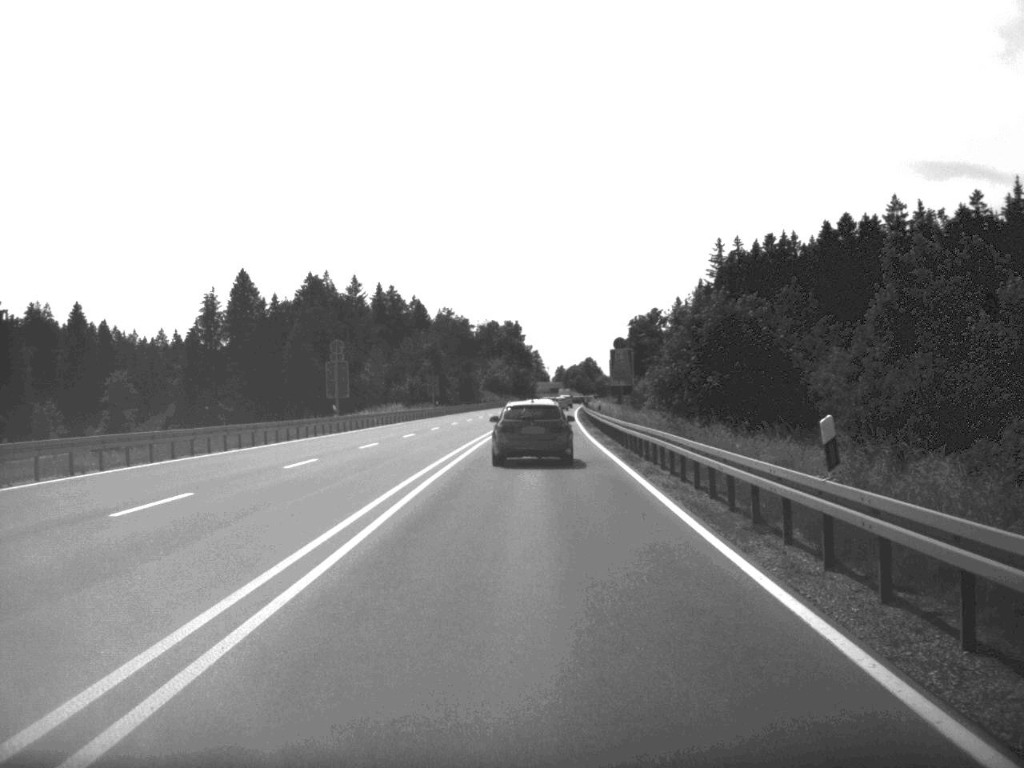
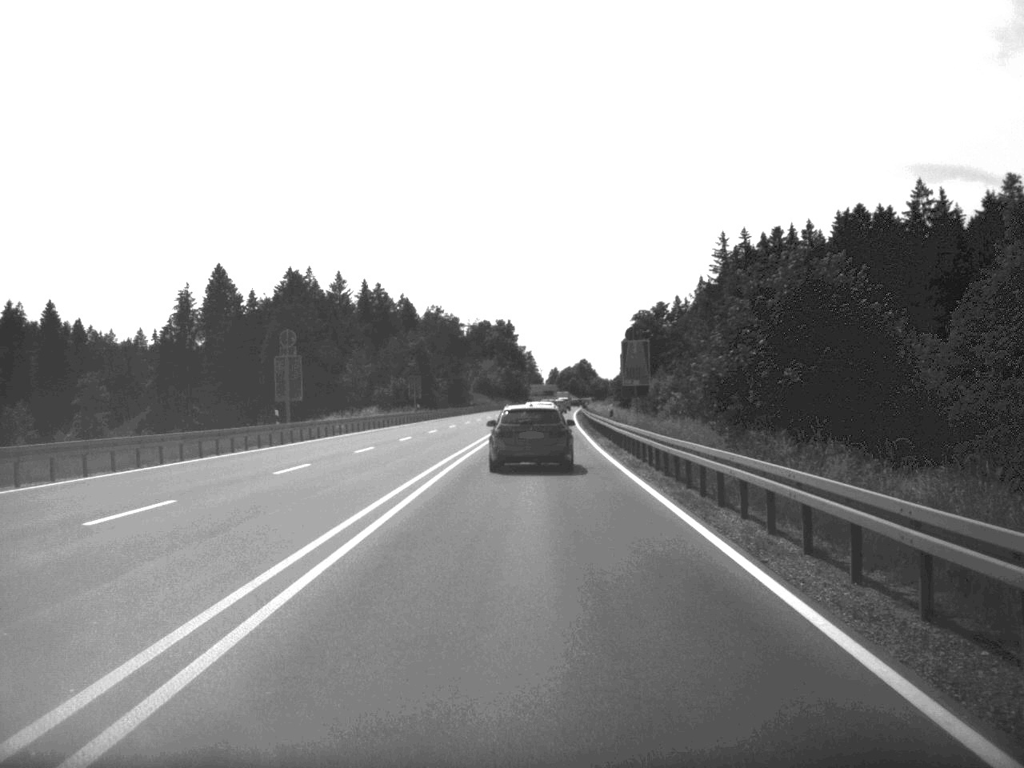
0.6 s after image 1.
(0.0, +12.8) m; 0°
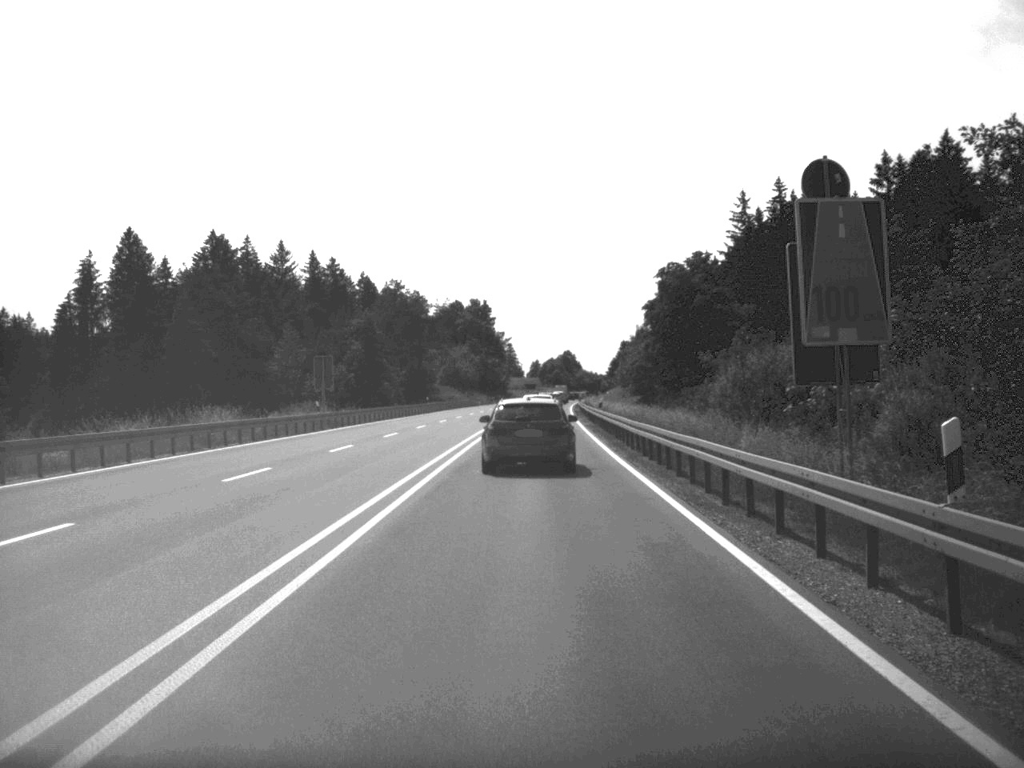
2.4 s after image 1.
(+0.3, +39.9) m; +1°
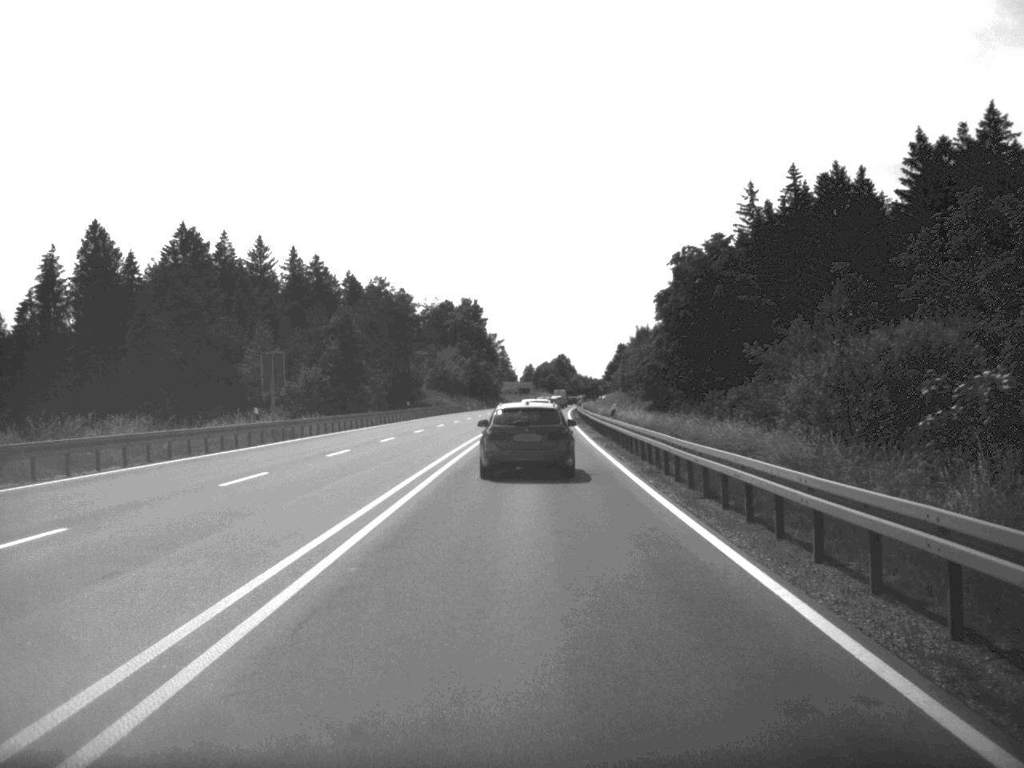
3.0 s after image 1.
(0.0, +12.0) m; 0°
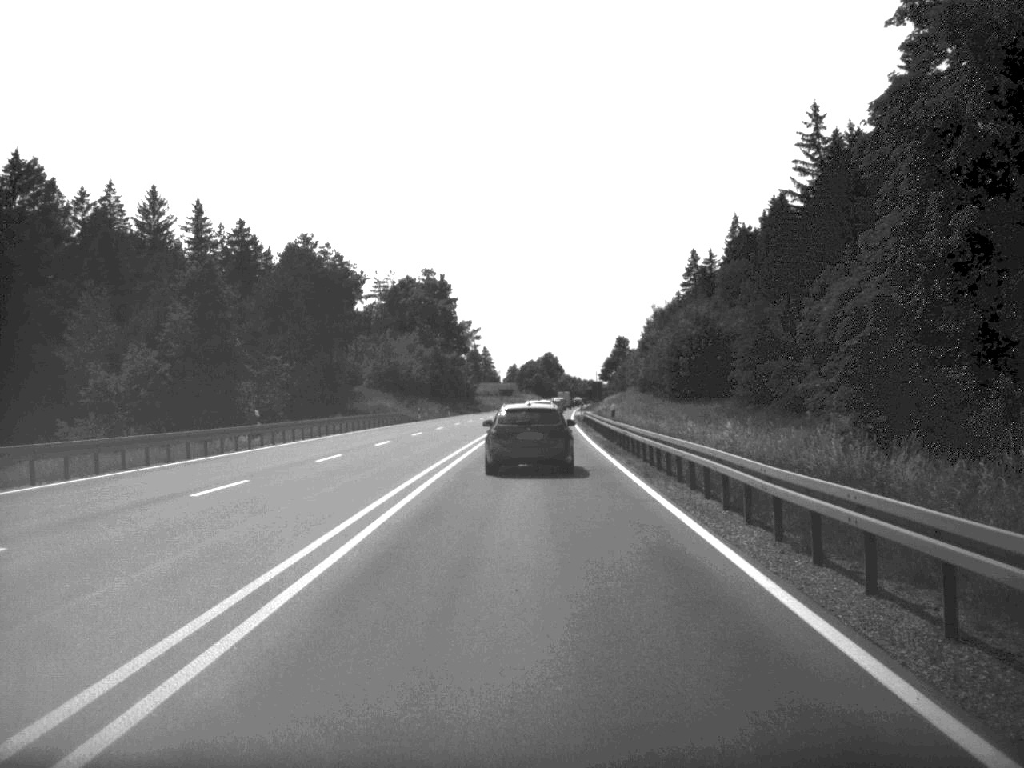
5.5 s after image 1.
(+0.3, +49.2) m; +1°
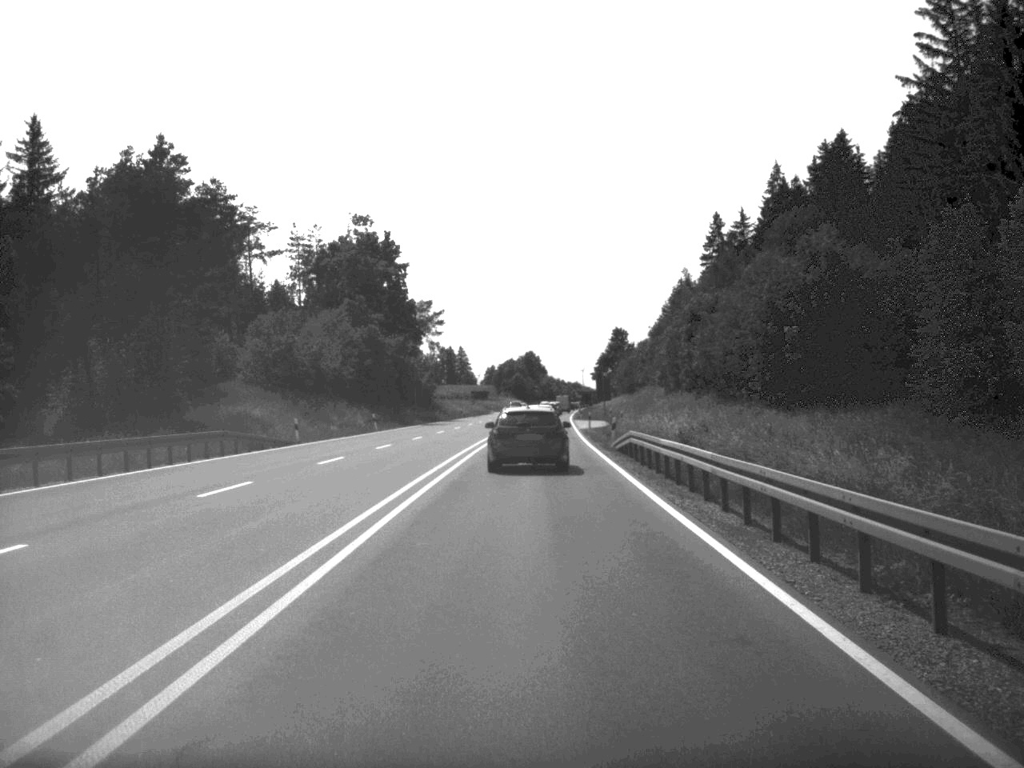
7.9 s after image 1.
(+0.3, +47.1) m; +1°
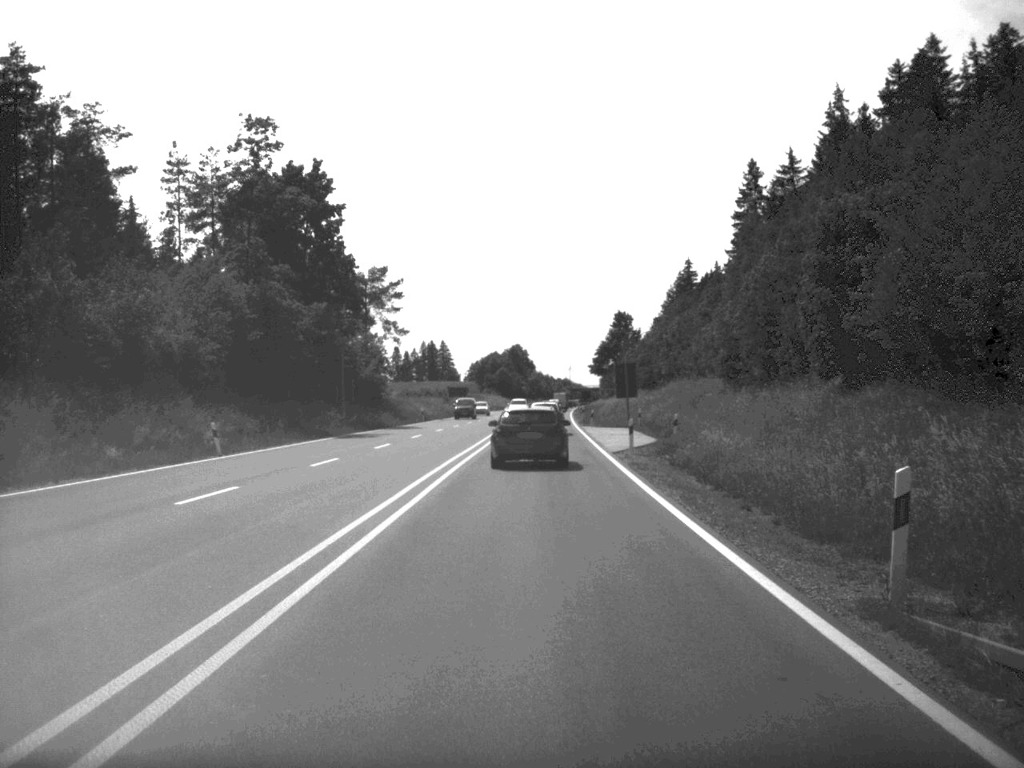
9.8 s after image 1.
(+0.2, +37.0) m; +1°
